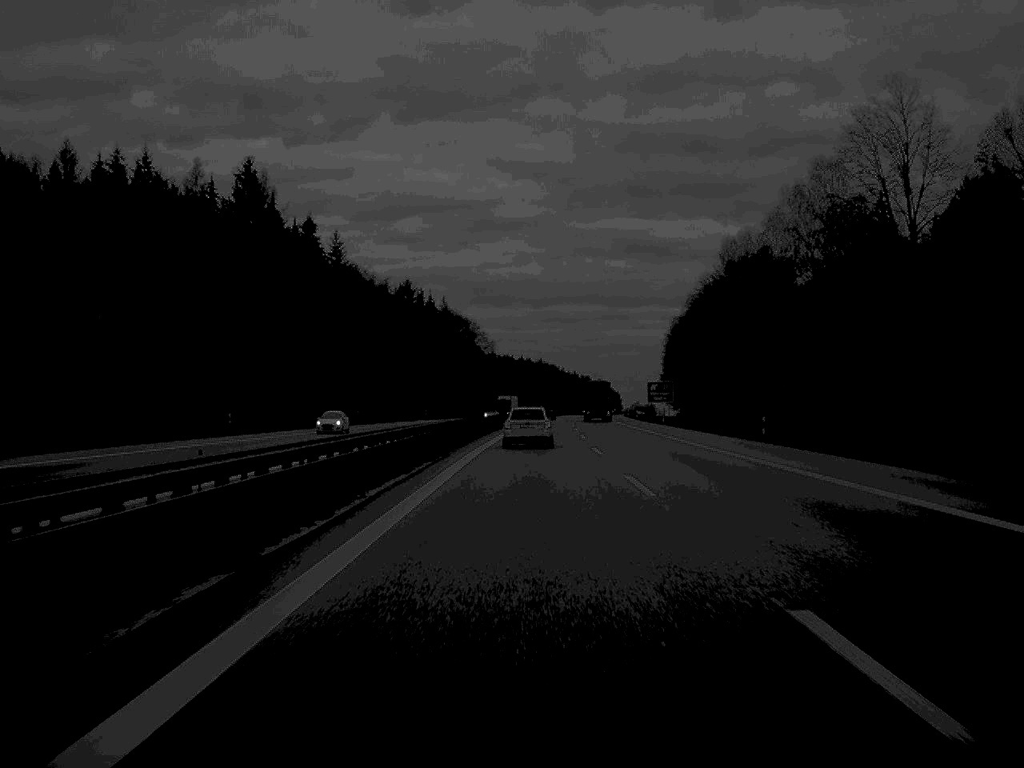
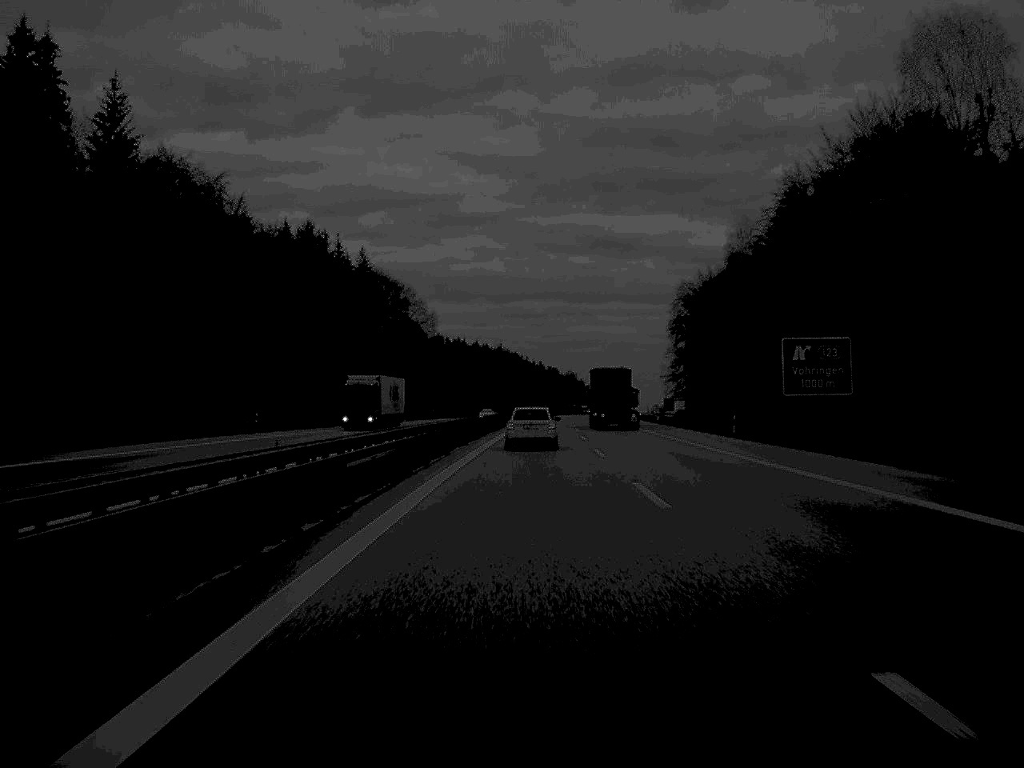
(+1.4, +91.8) m; +2°
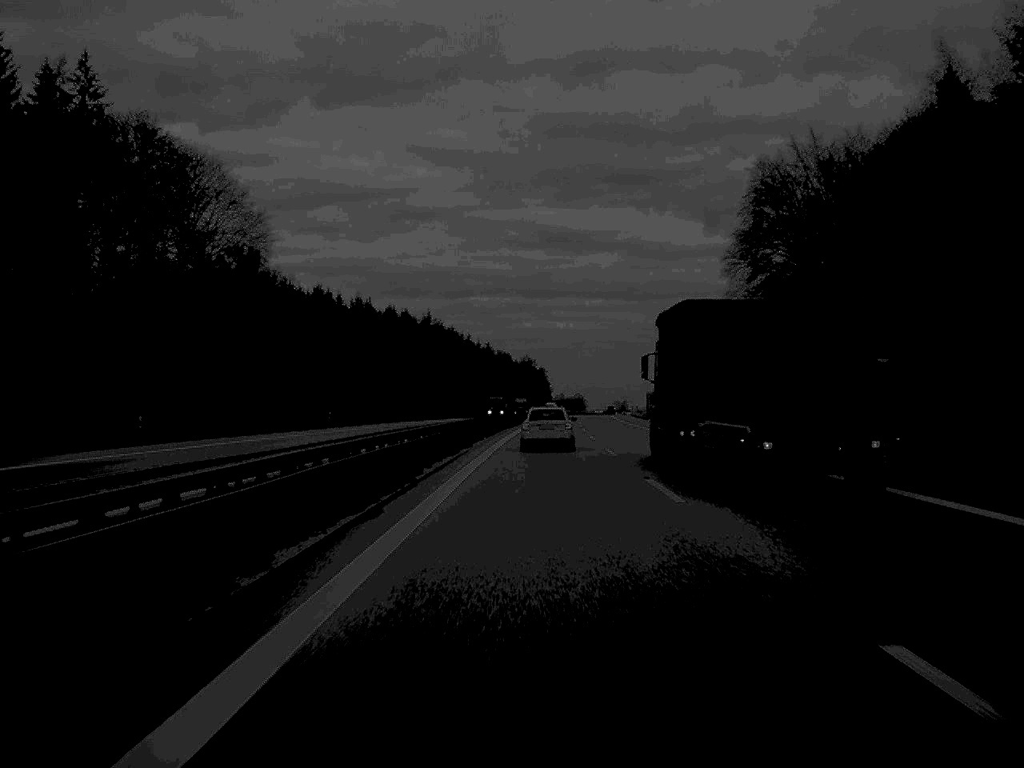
(+2.4, +124.0) m; +2°
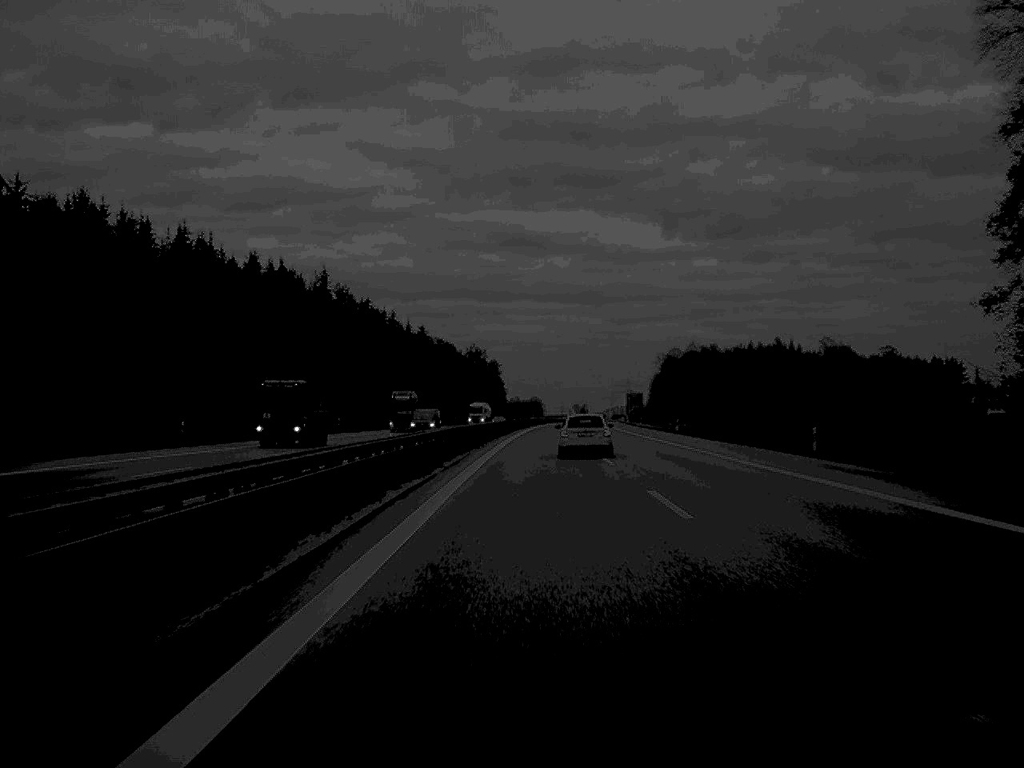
(+1.7, +91.5) m; +2°
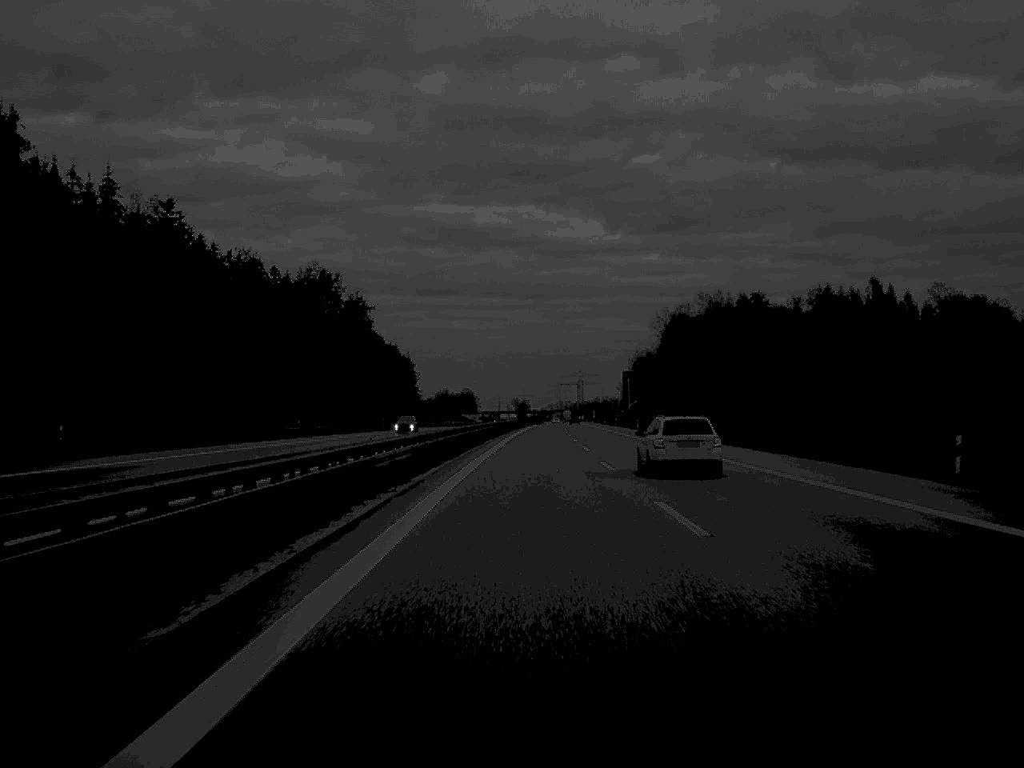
(+4.3, +164.2) m; +3°
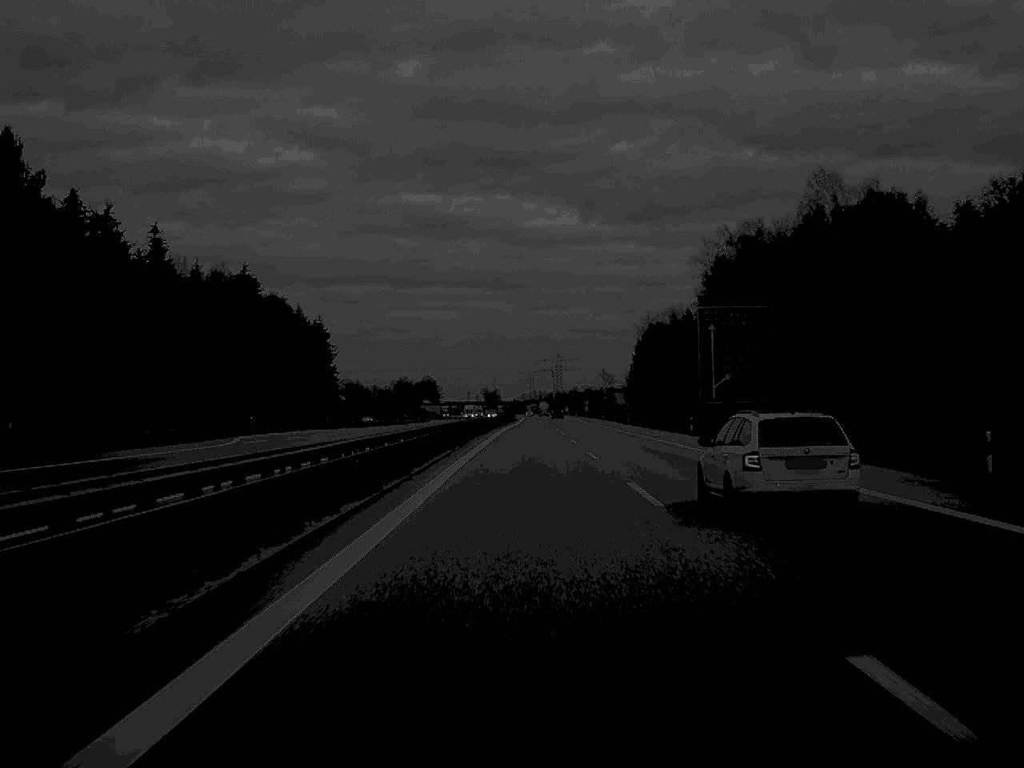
(+1.3, +103.4) m; +1°
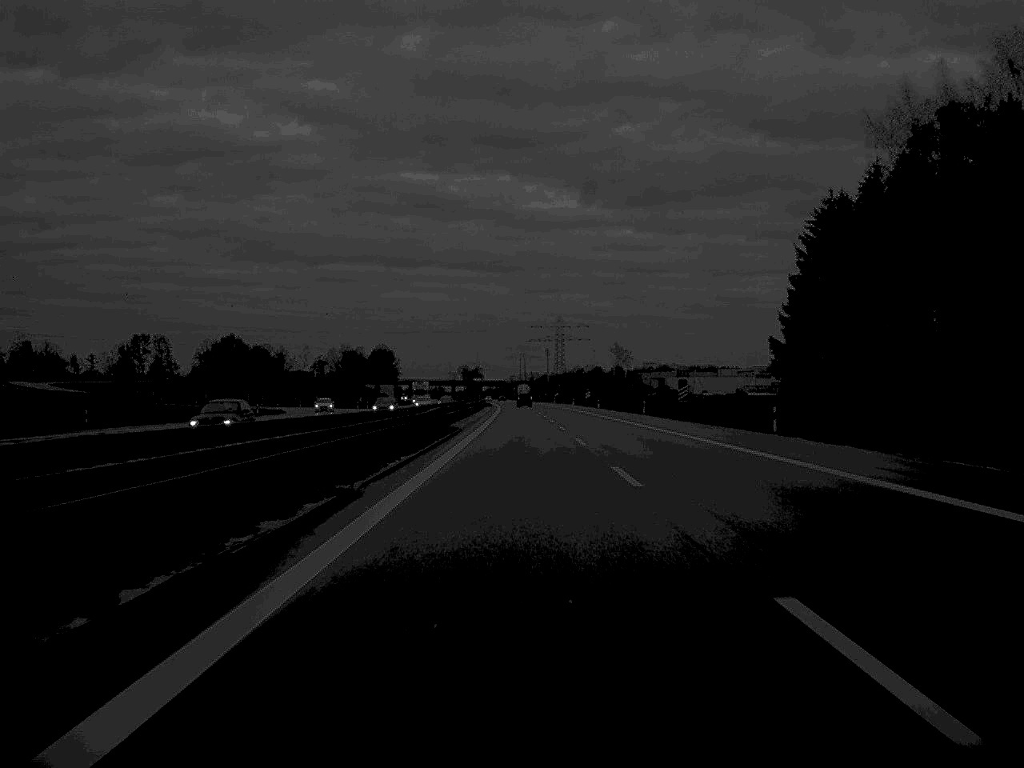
(+1.0, +176.7) m; 0°
